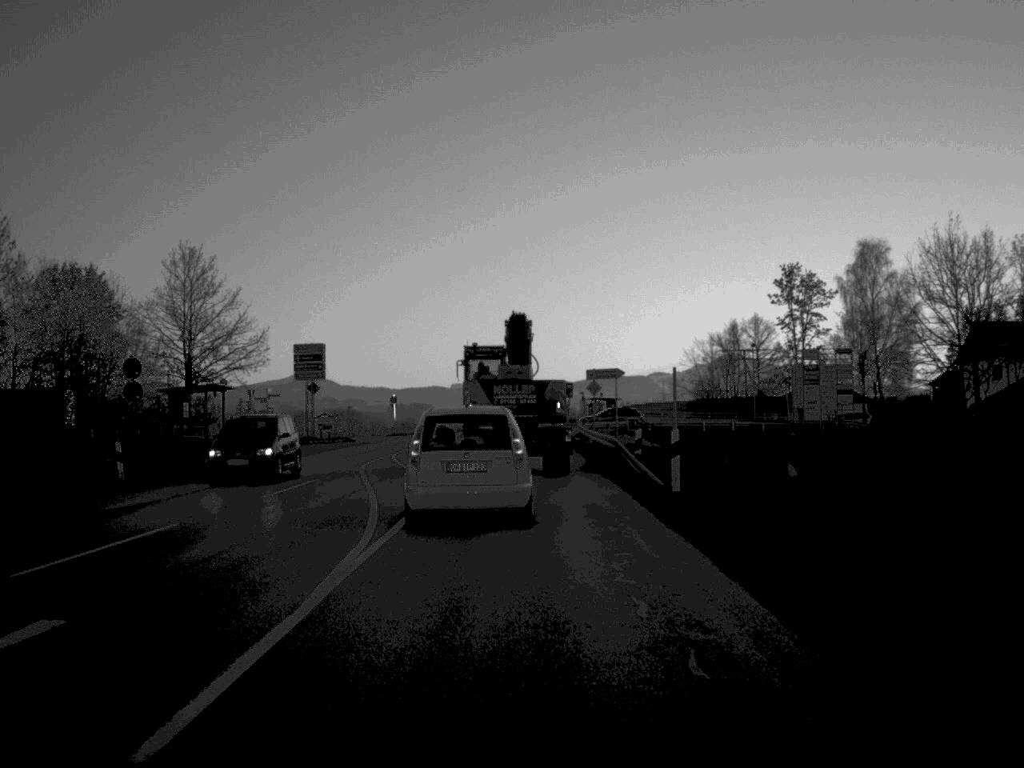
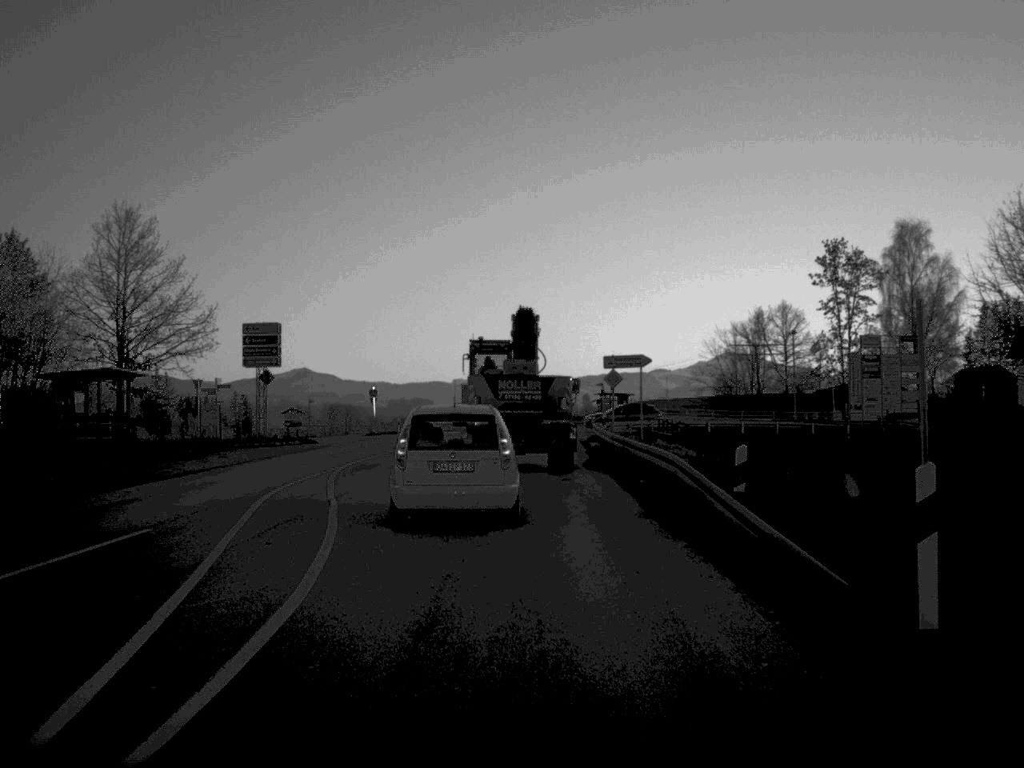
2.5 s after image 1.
(0.0, +13.5) m; 0°
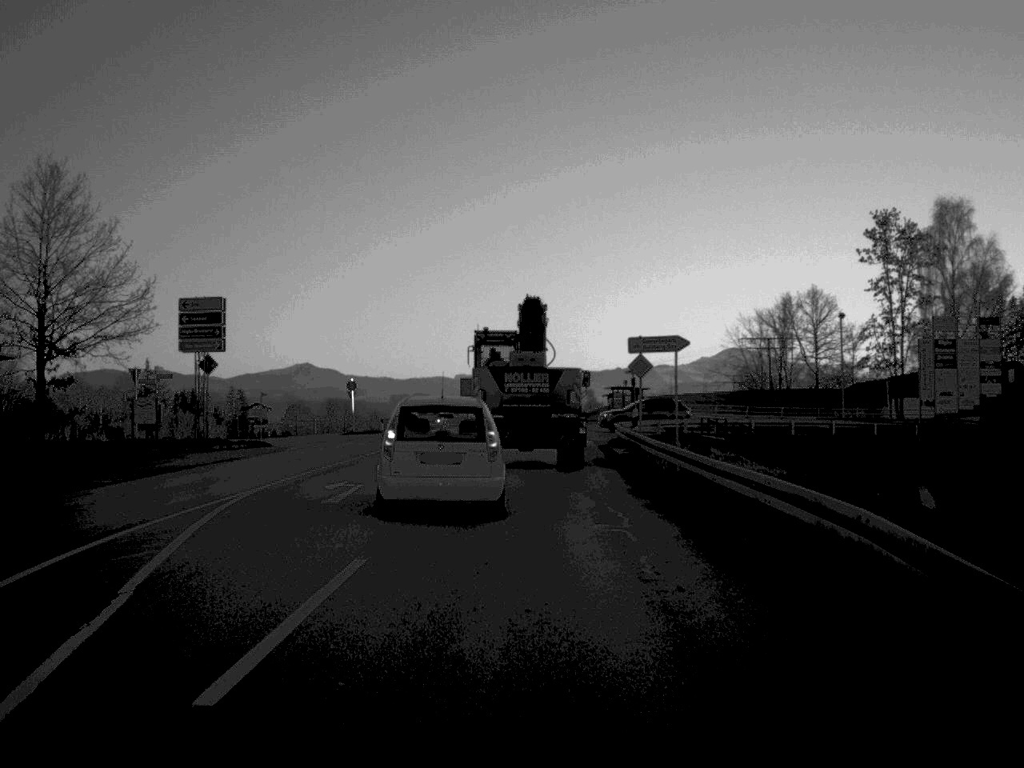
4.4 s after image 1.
(0.0, +11.4) m; 0°
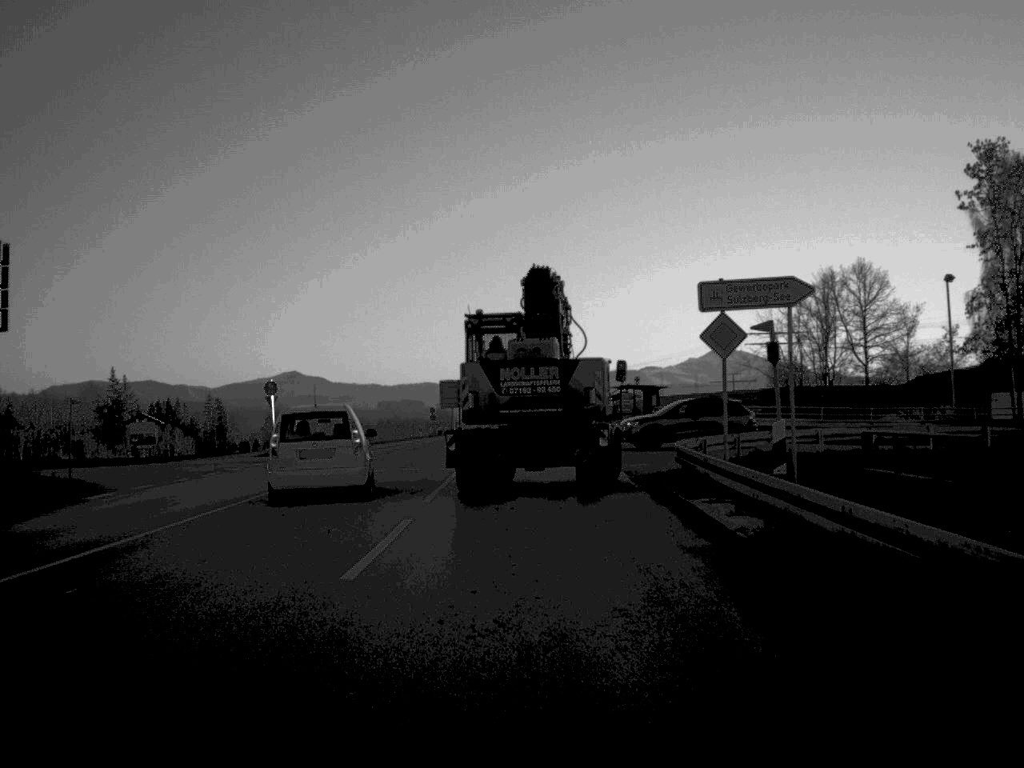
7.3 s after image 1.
(+0.1, +19.5) m; 0°
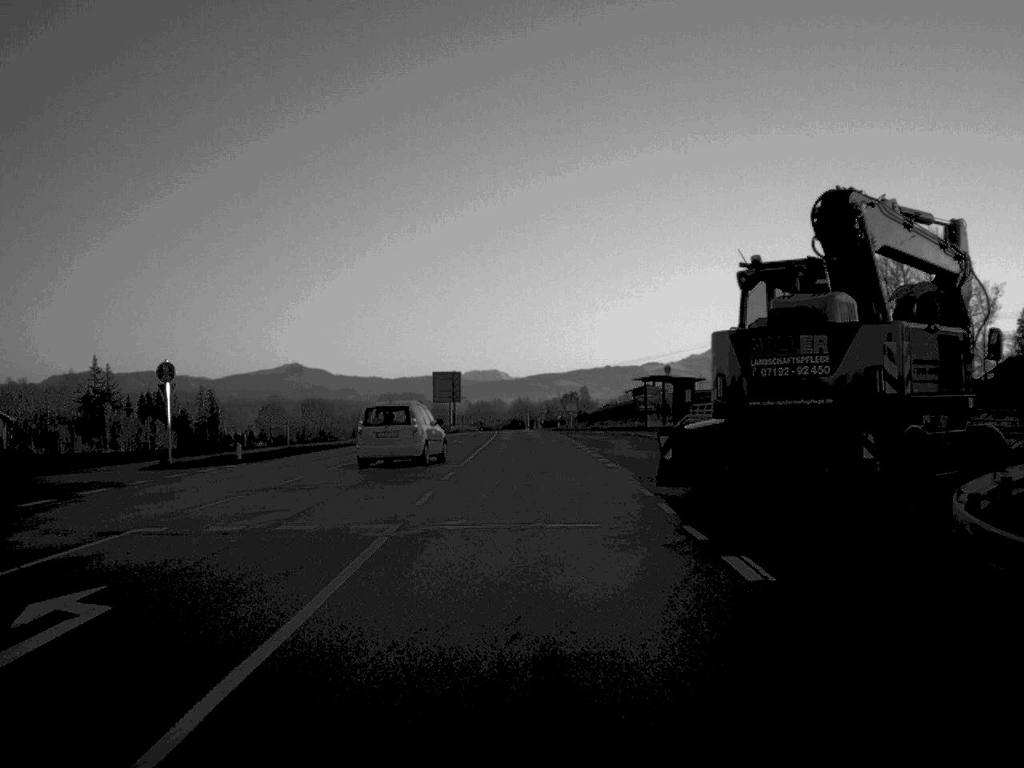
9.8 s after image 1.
(0.0, +15.5) m; 0°
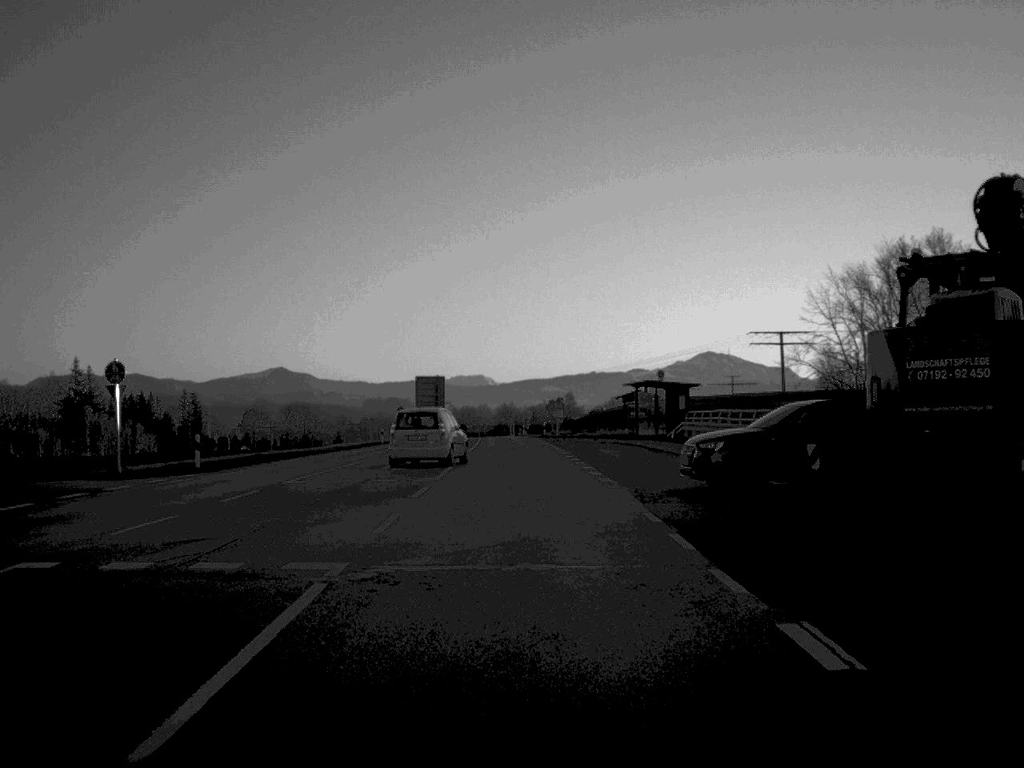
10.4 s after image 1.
(0.0, +3.3) m; +1°
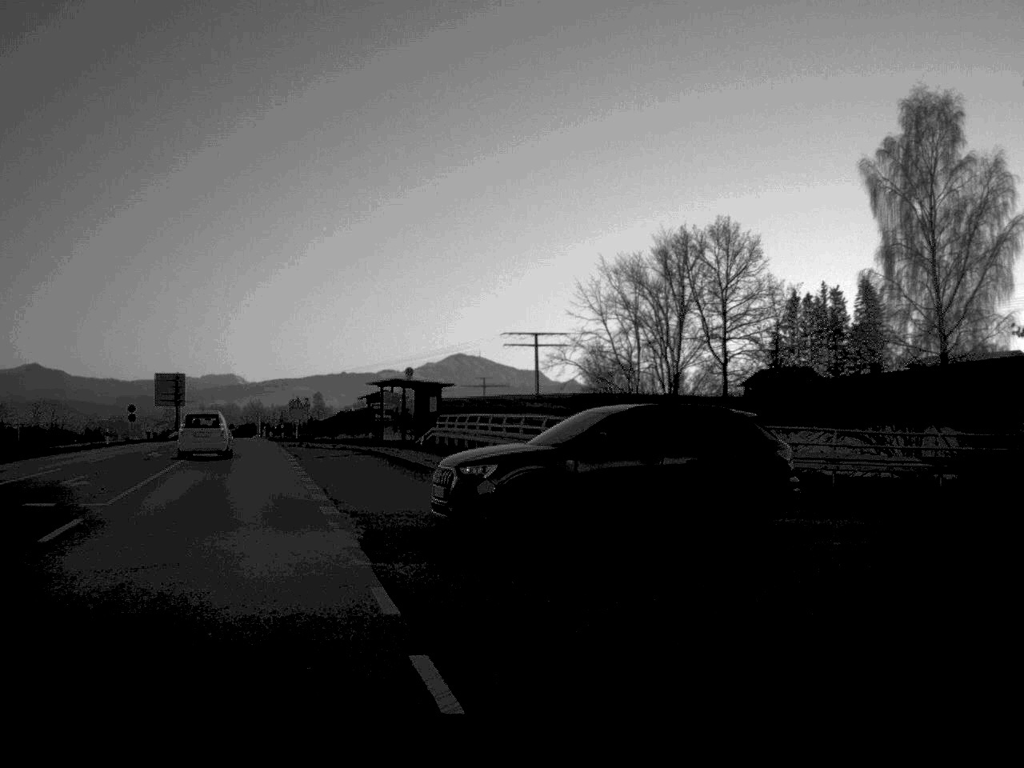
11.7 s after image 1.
(+0.5, +6.9) m; +12°
